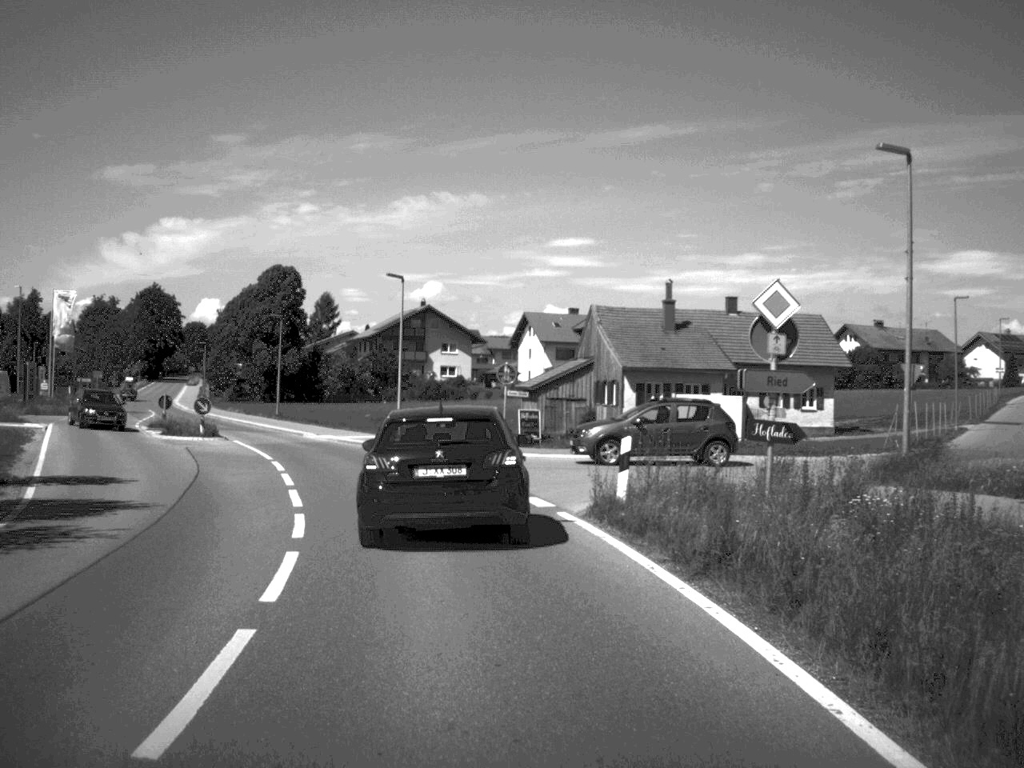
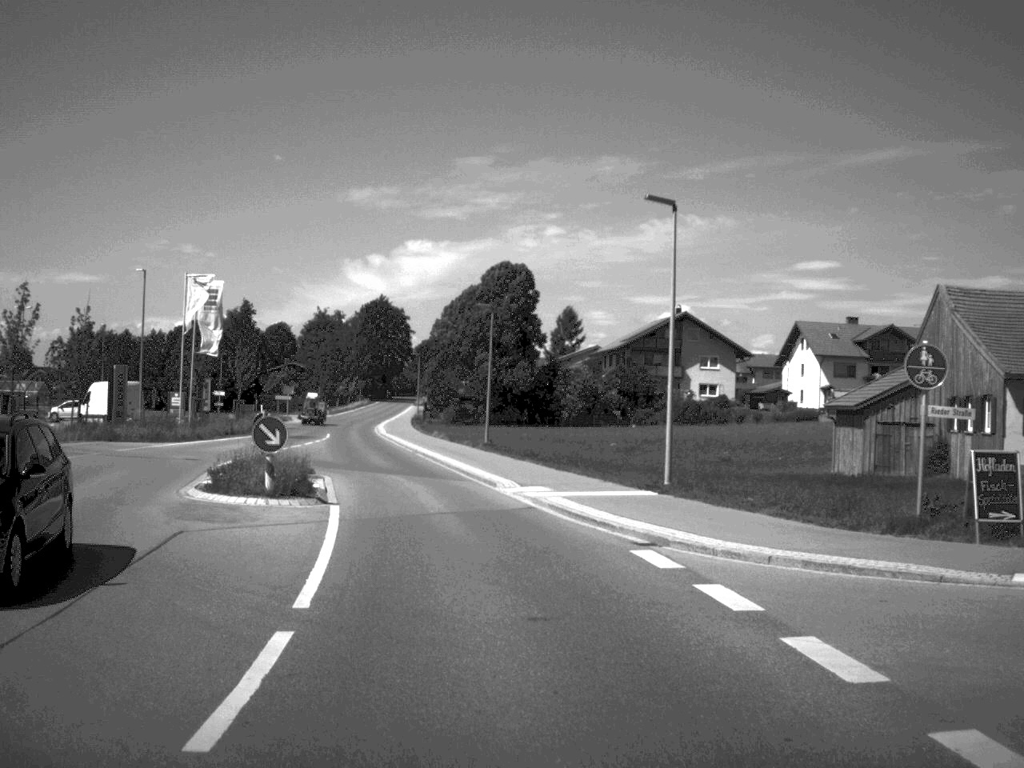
(-2.3, +21.8) m; -11°
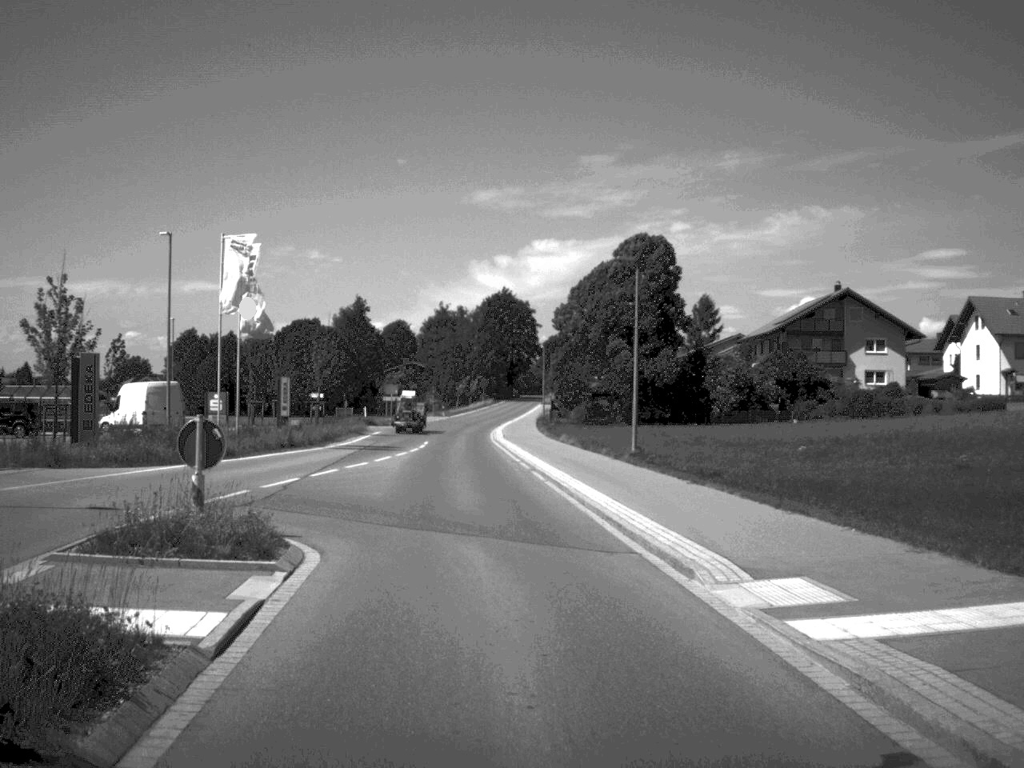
(-0.9, +16.0) m; -6°
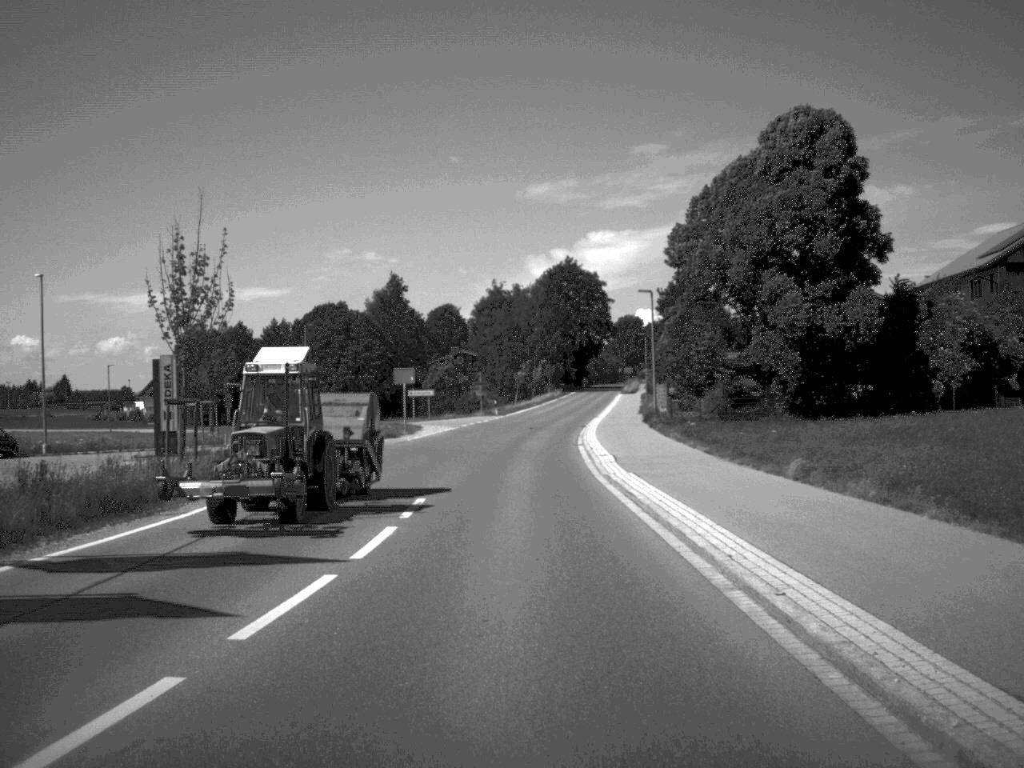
(-1.7, +37.6) m; -3°
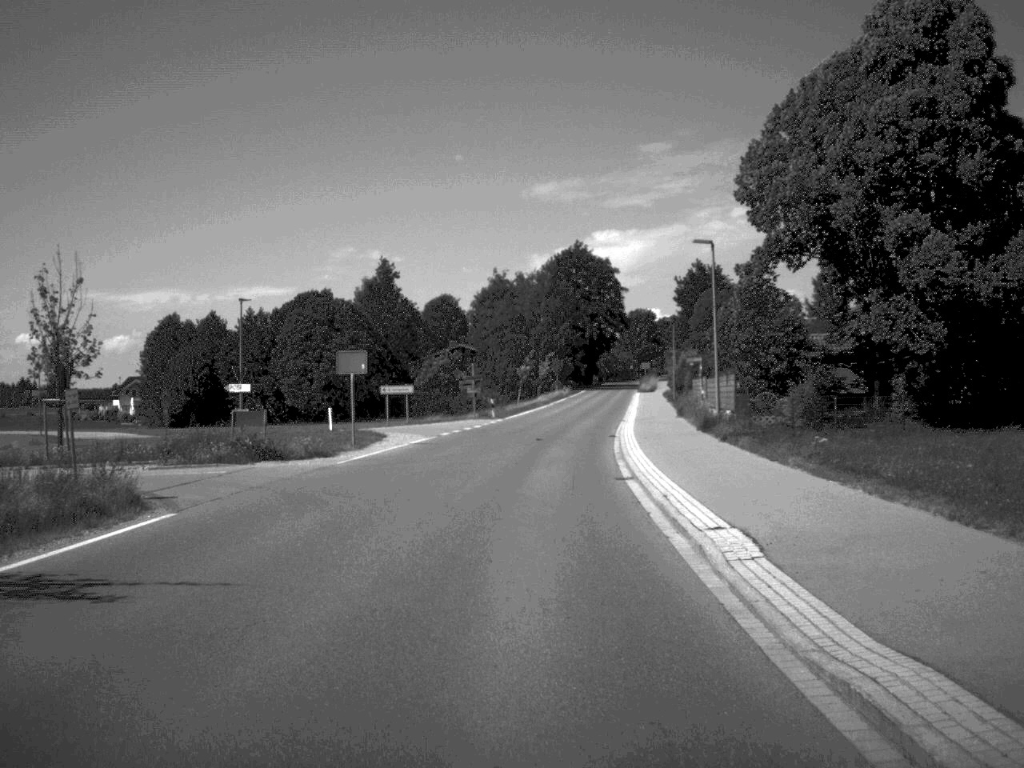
(0.0, +18.3) m; 0°
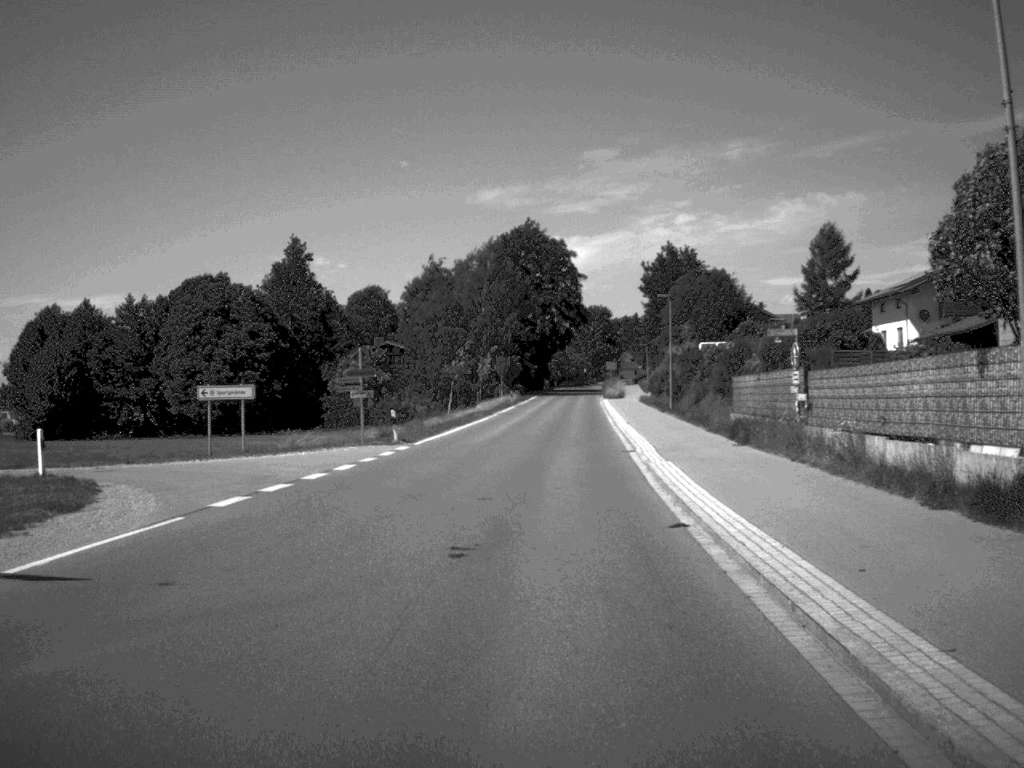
(+0.5, +28.7) m; +3°
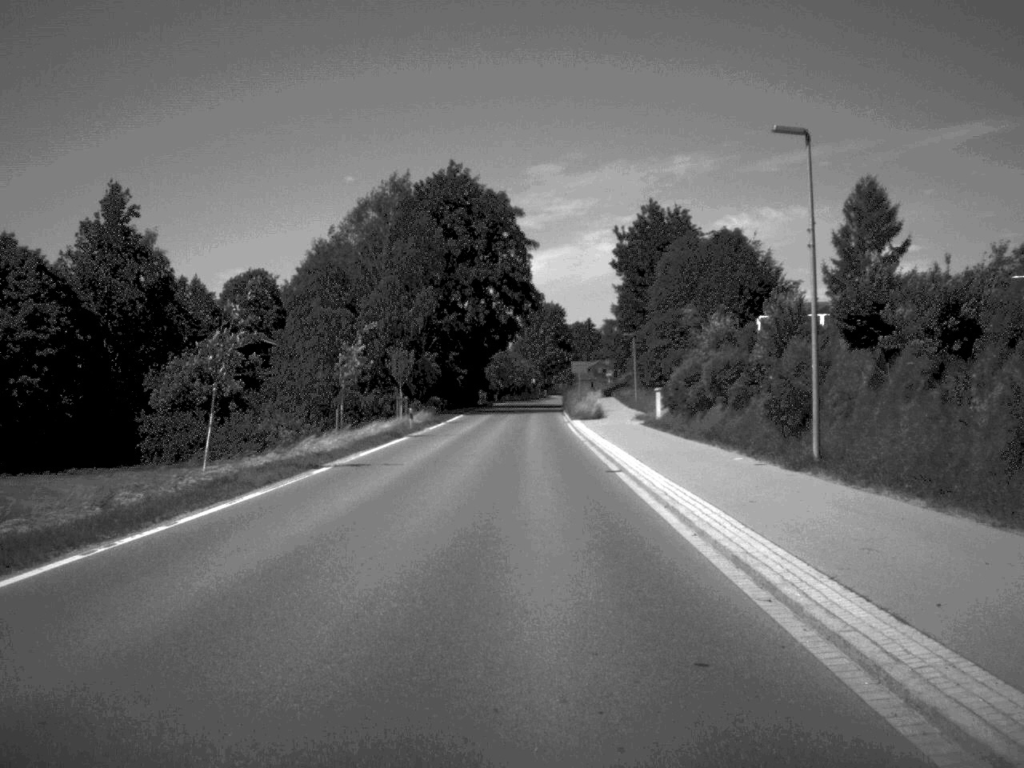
(+1.3, +44.2) m; +2°
